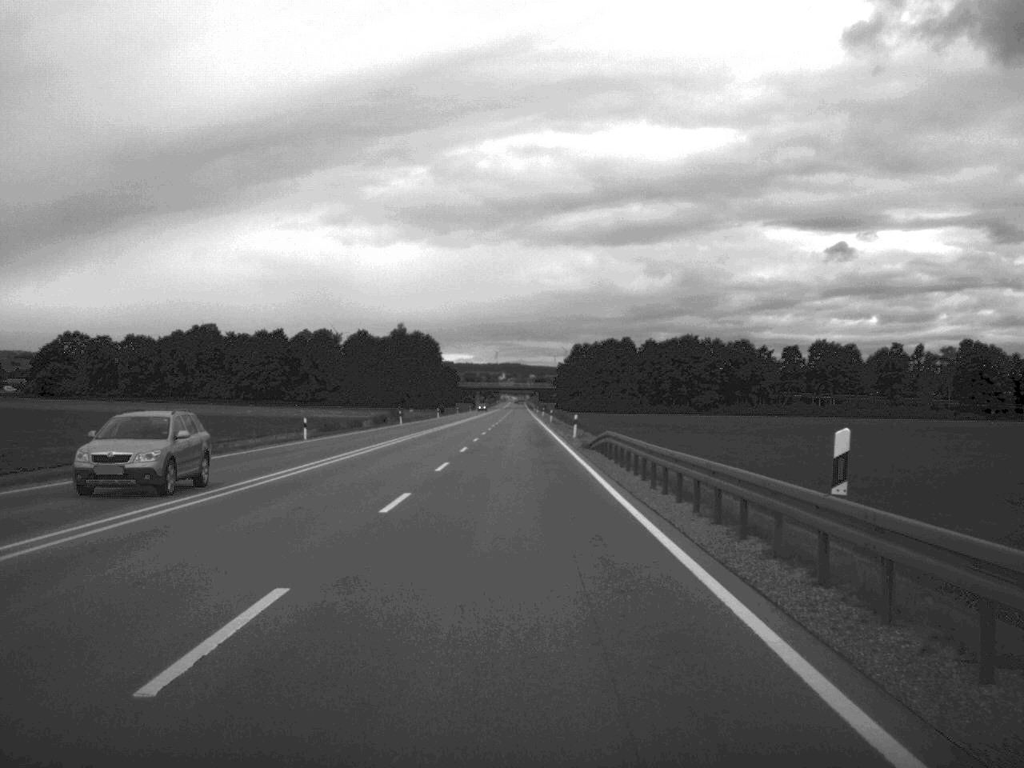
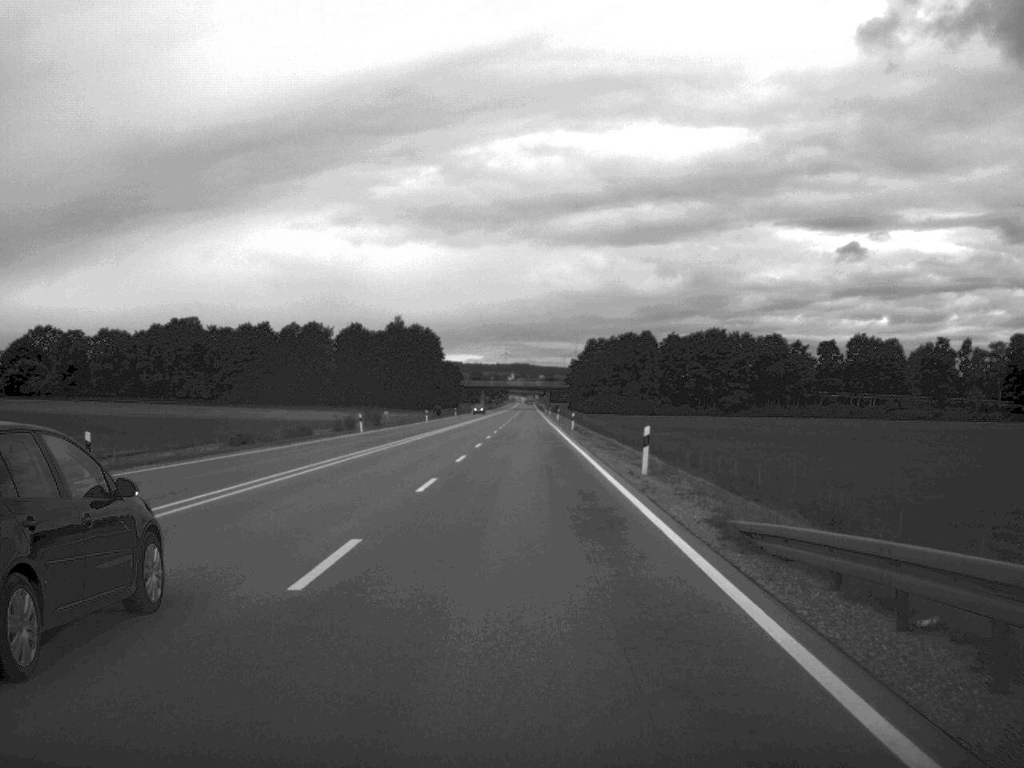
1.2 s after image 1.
(-0.1, +31.8) m; 0°
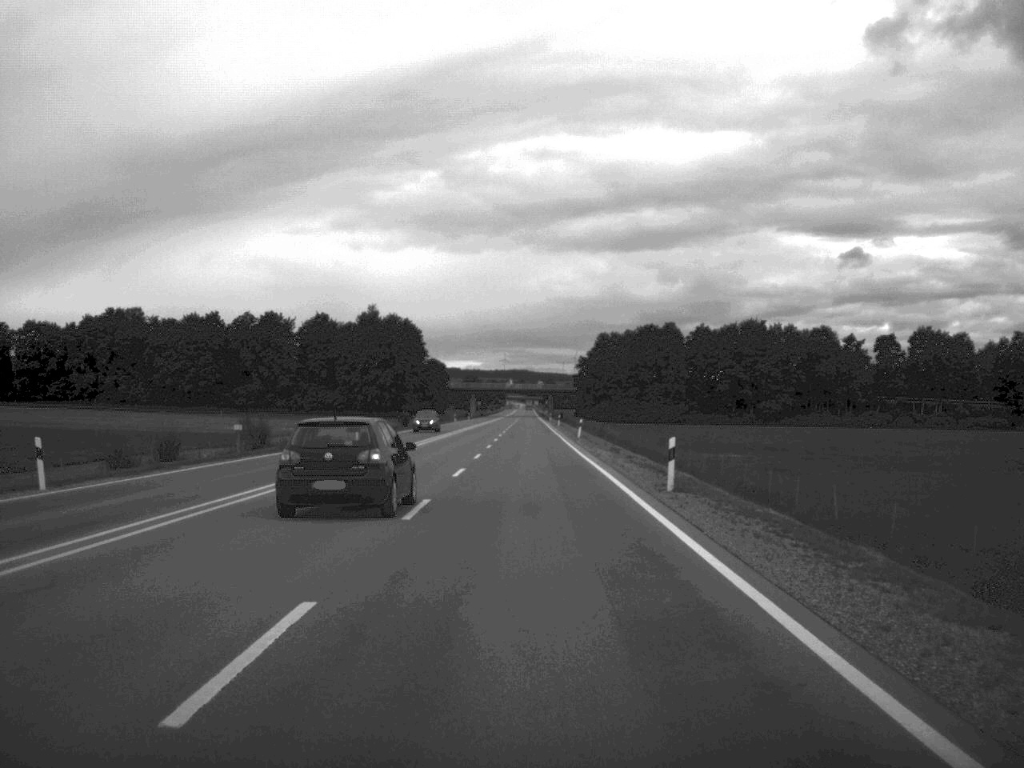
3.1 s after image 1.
(0.0, +52.4) m; 0°
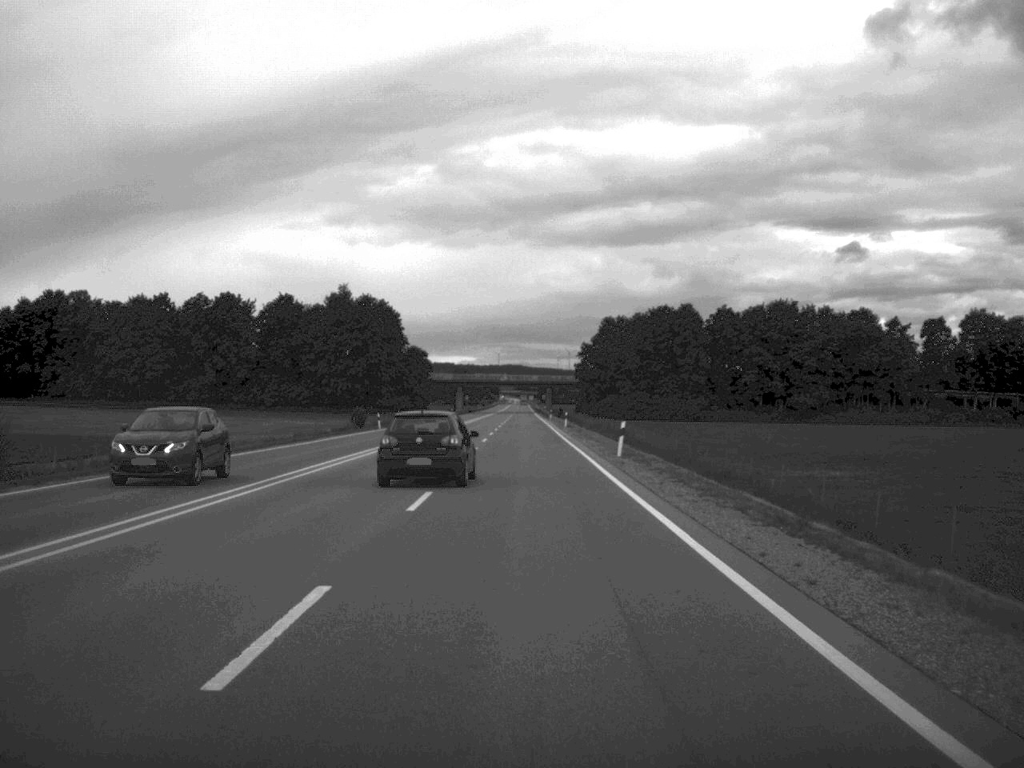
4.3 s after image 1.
(0.0, +34.9) m; 0°
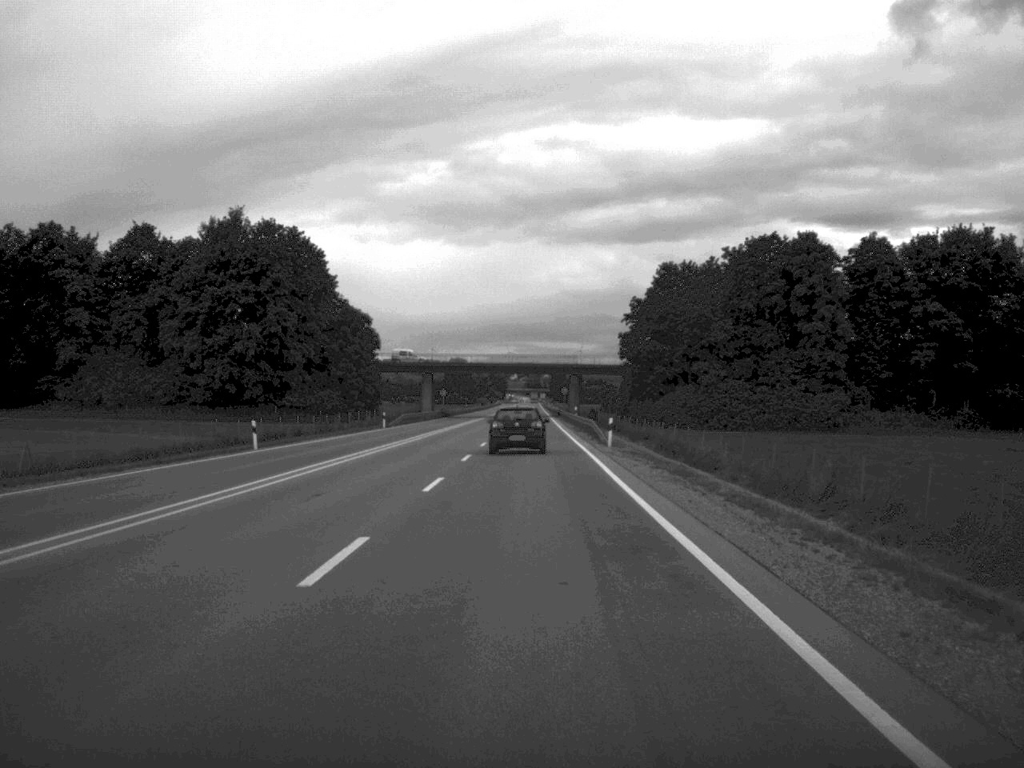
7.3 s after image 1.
(0.0, +92.1) m; -1°
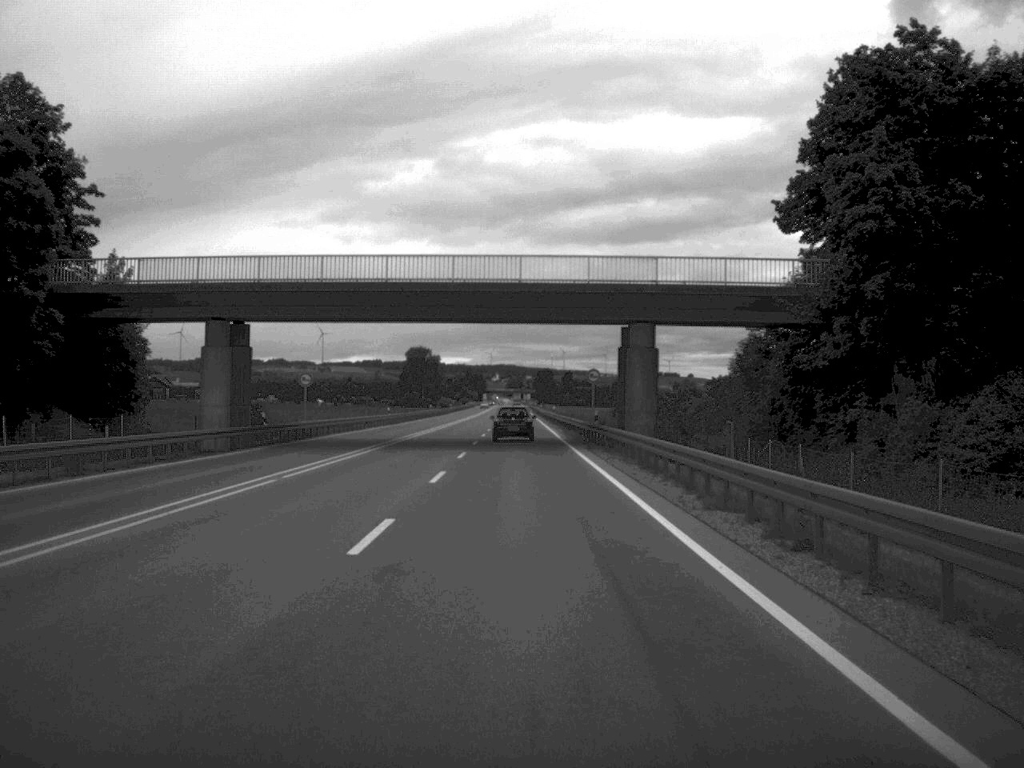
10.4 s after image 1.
(+0.3, +93.3) m; +1°
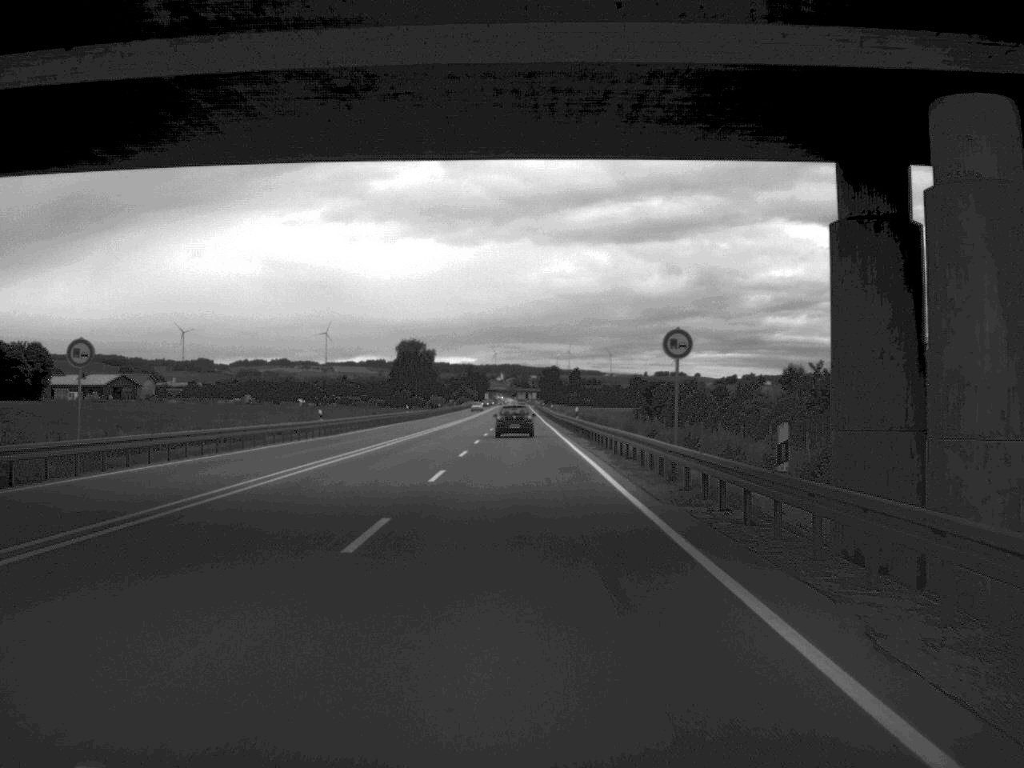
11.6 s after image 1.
(-0.1, +35.7) m; 0°
